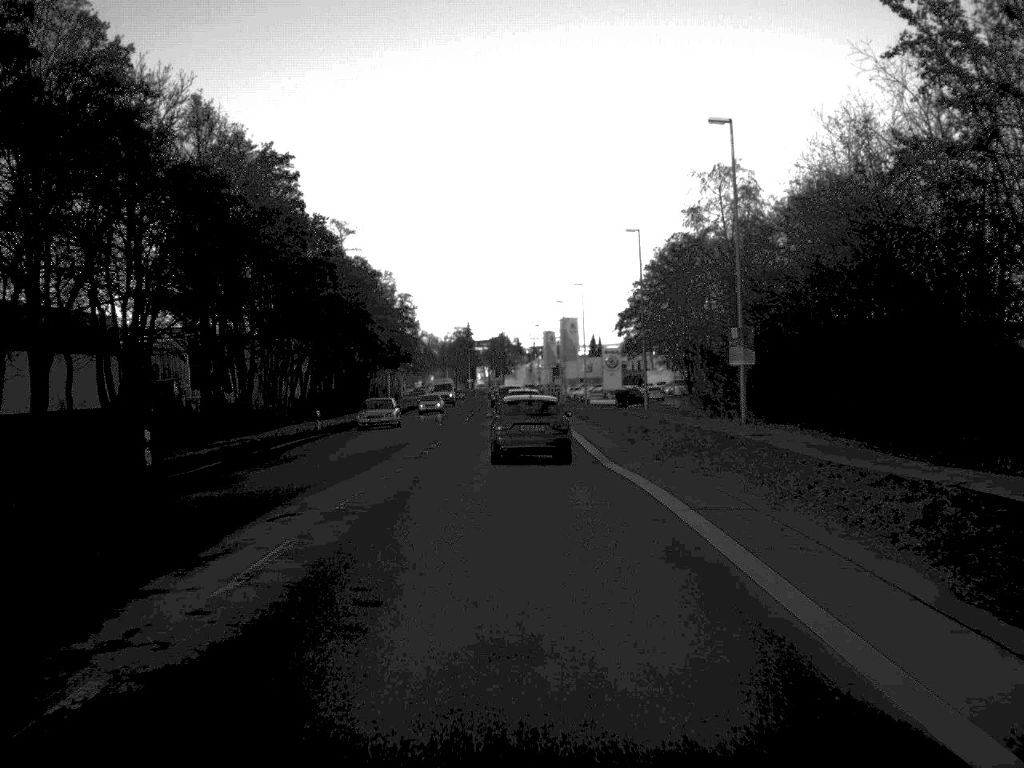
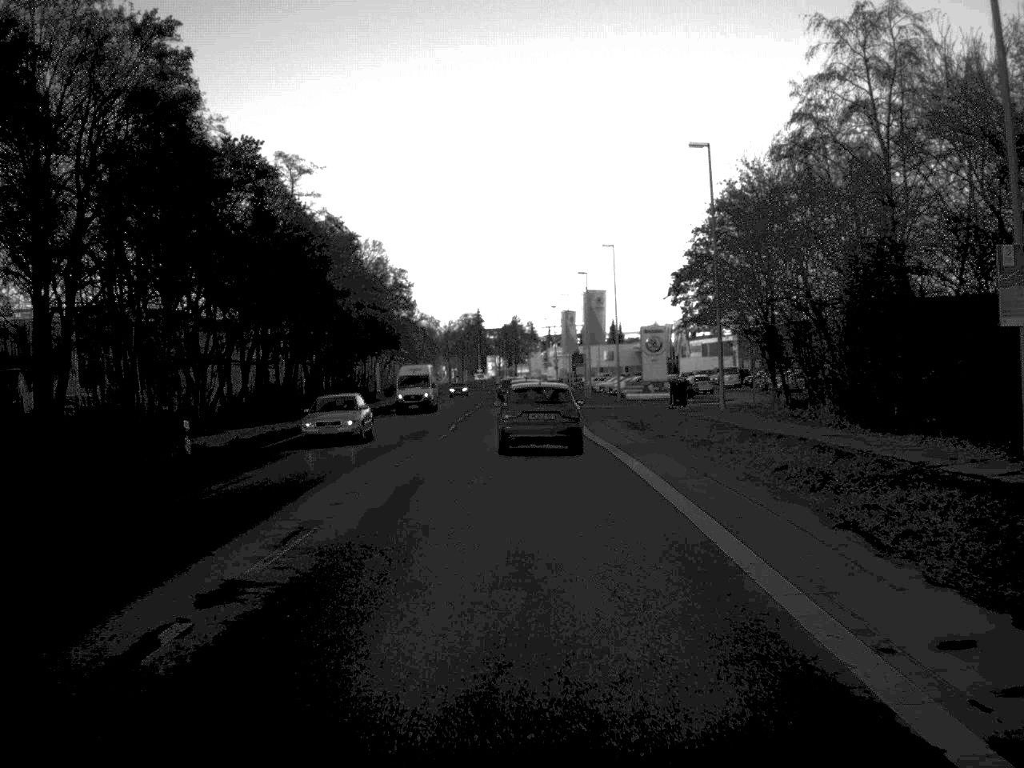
(-0.1, +23.4) m; -1°
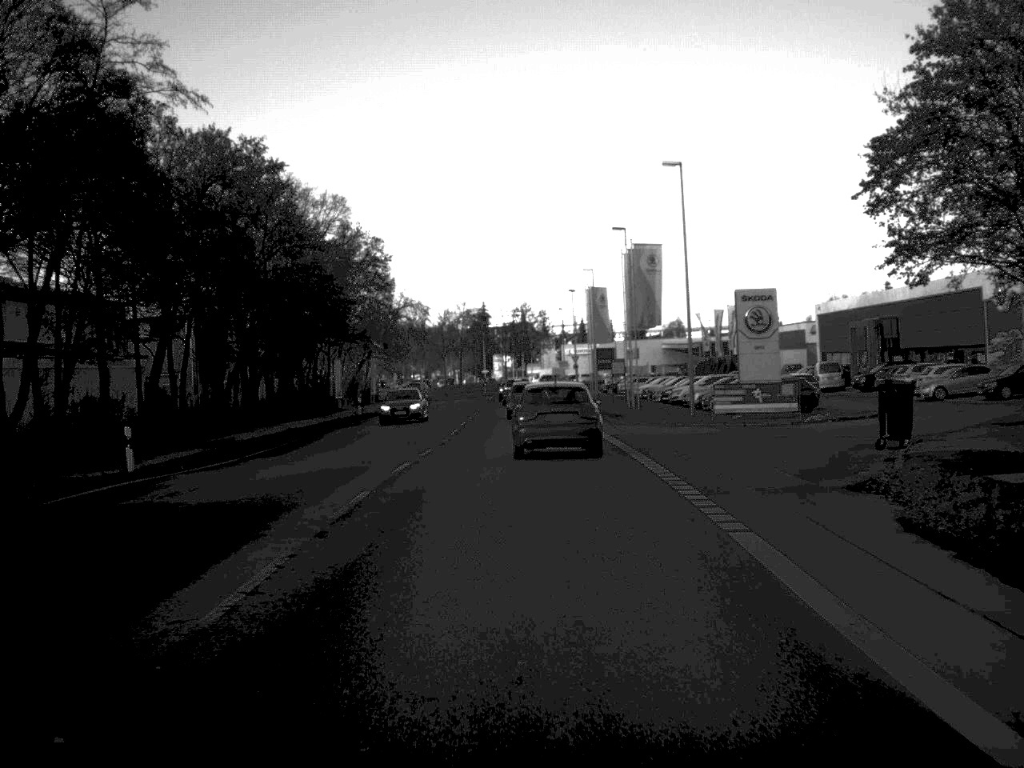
(-0.2, +32.1) m; -1°
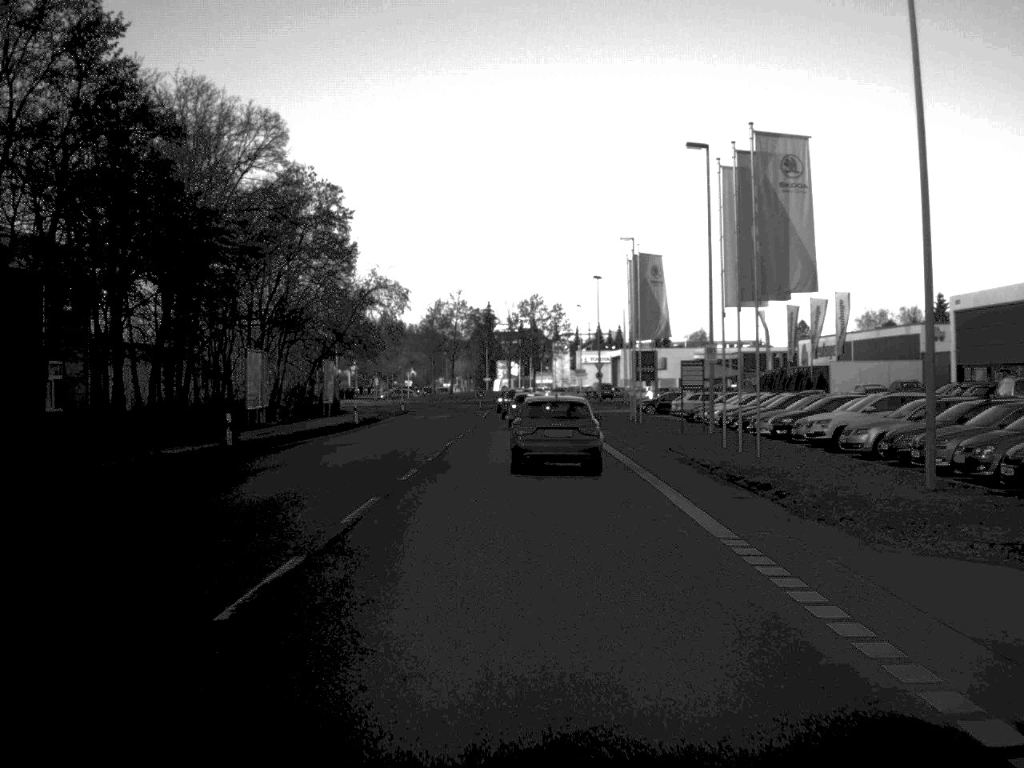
(-0.1, +30.0) m; 0°
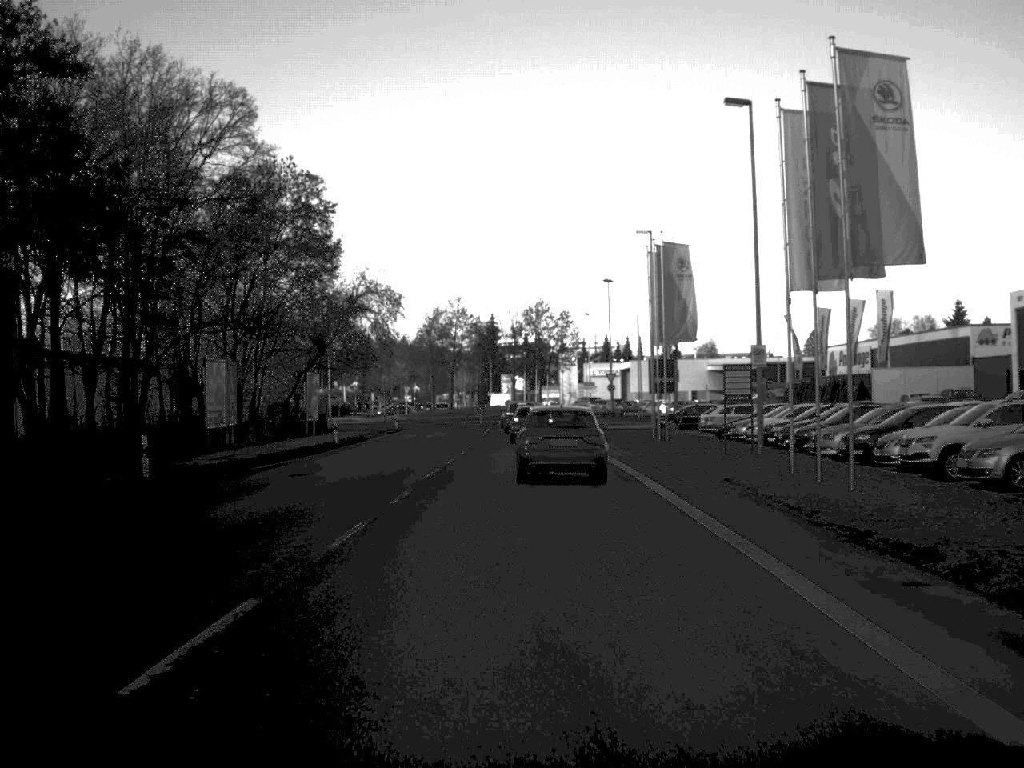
(0.0, +8.4) m; 0°
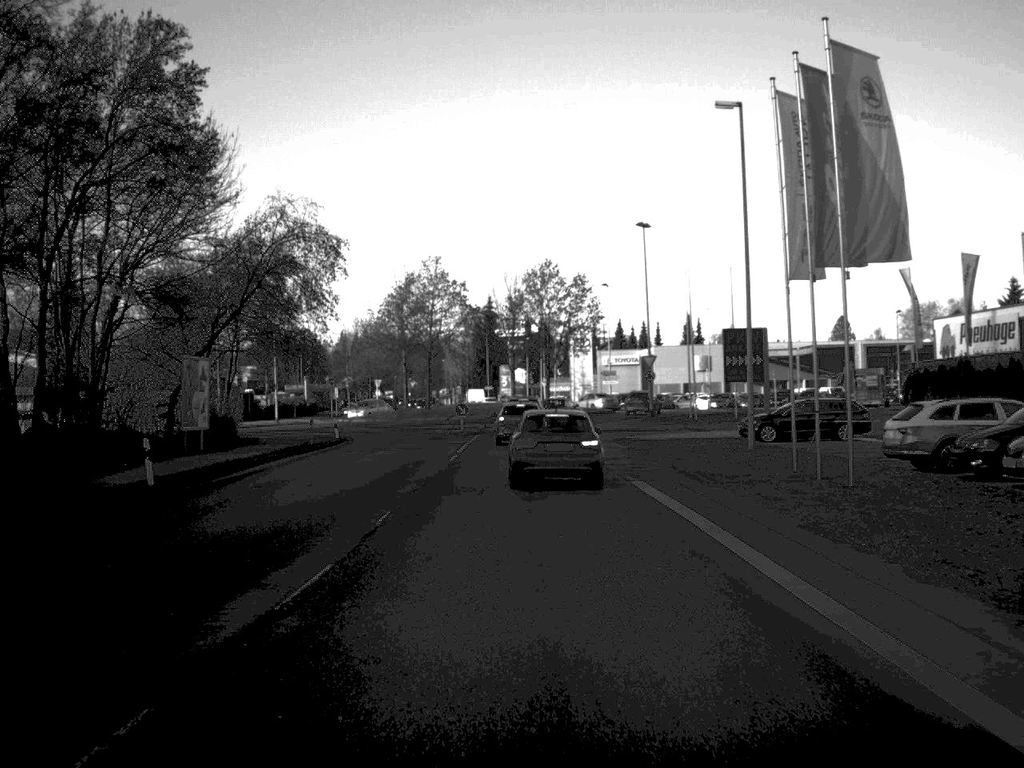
(0.0, +27.9) m; 0°
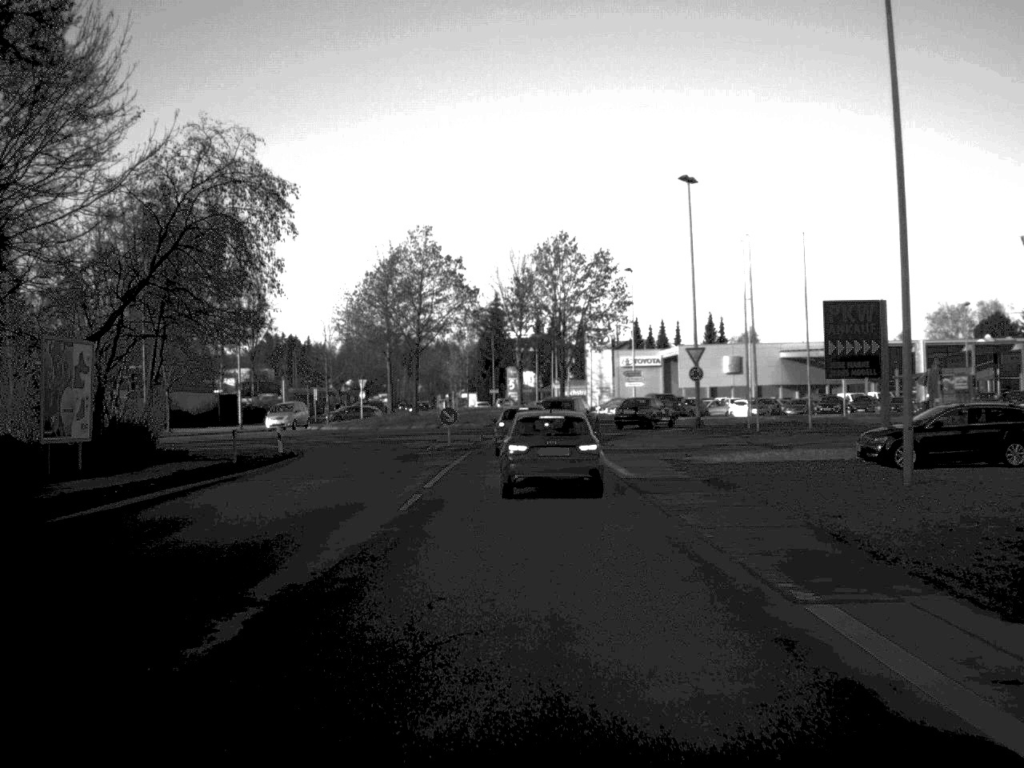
(0.0, +15.0) m; 0°
